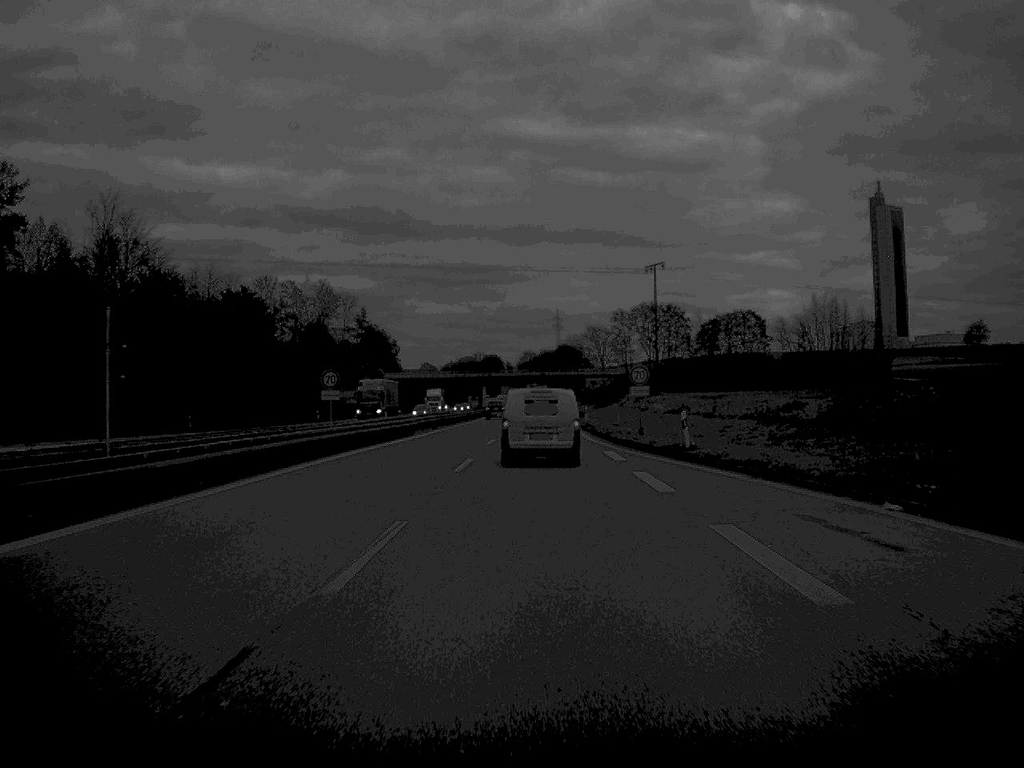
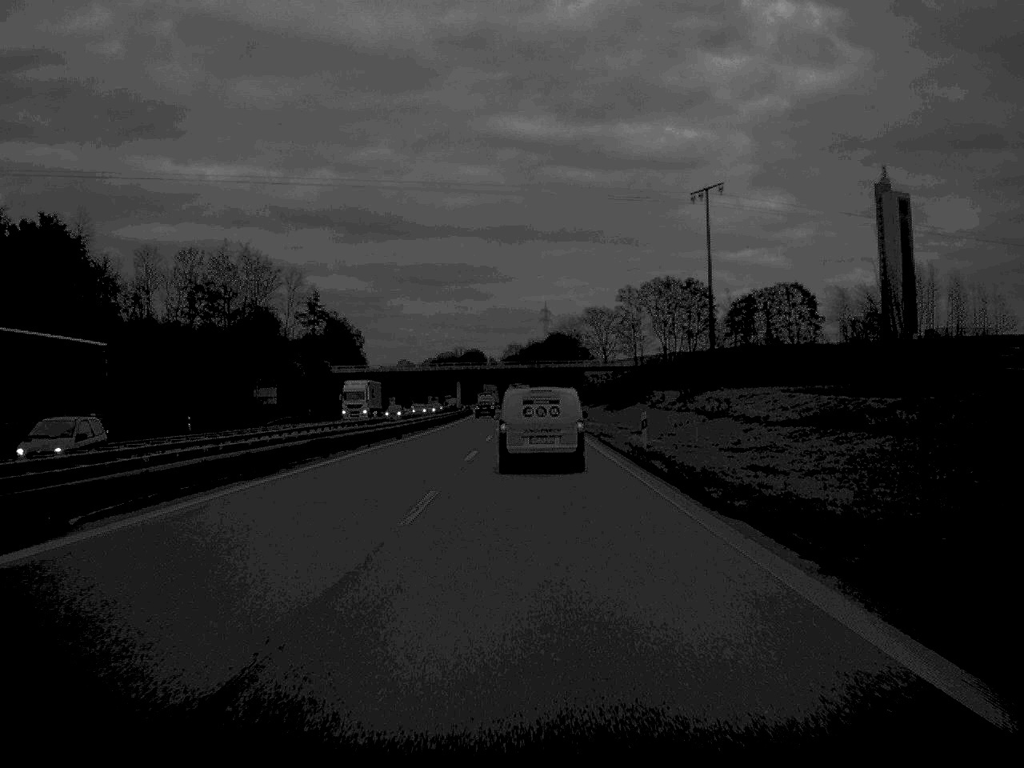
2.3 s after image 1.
(+0.2, +47.4) m; +1°
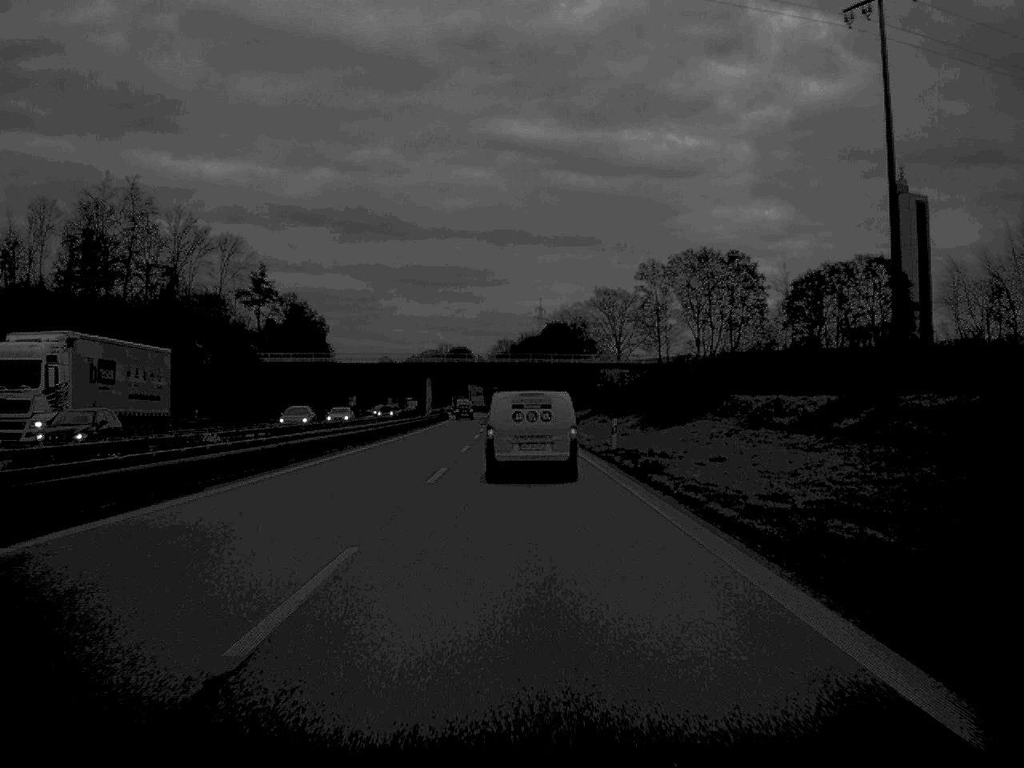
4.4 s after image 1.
(+0.2, +44.2) m; 0°
